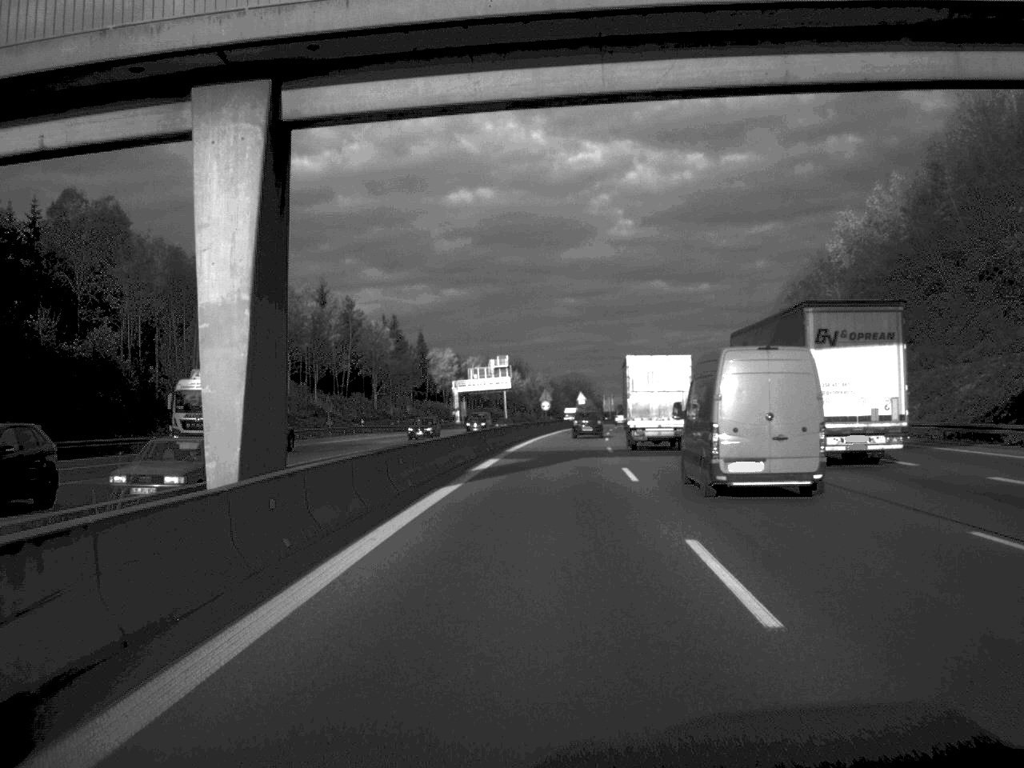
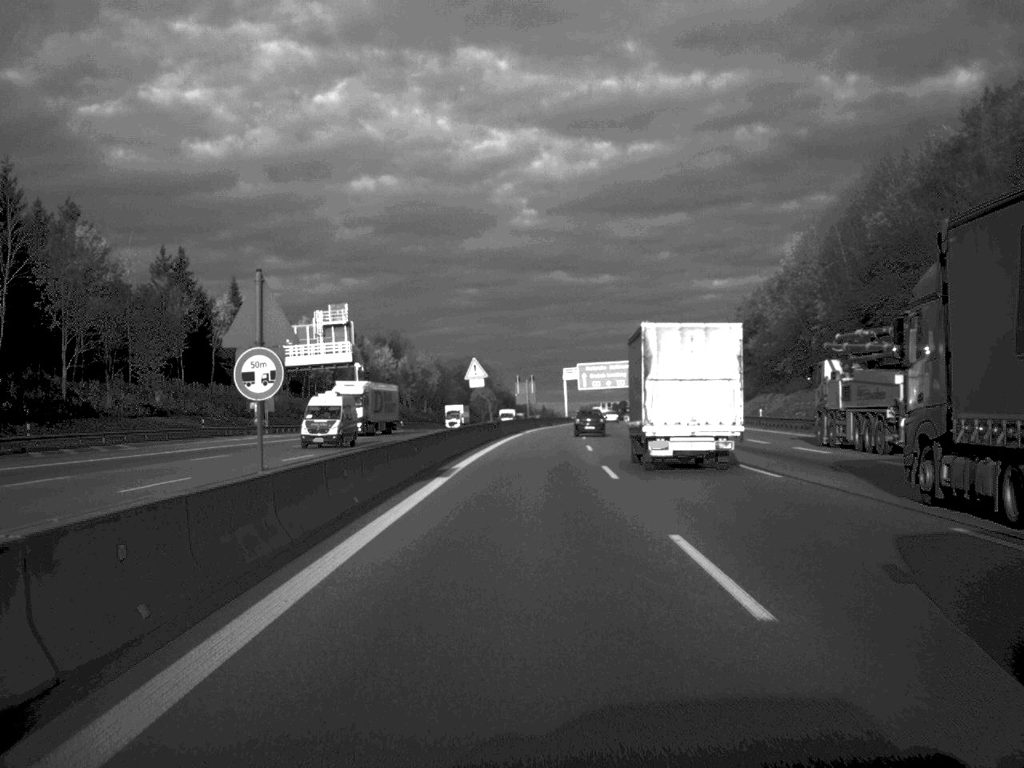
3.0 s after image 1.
(+3.8, +88.5) m; +5°
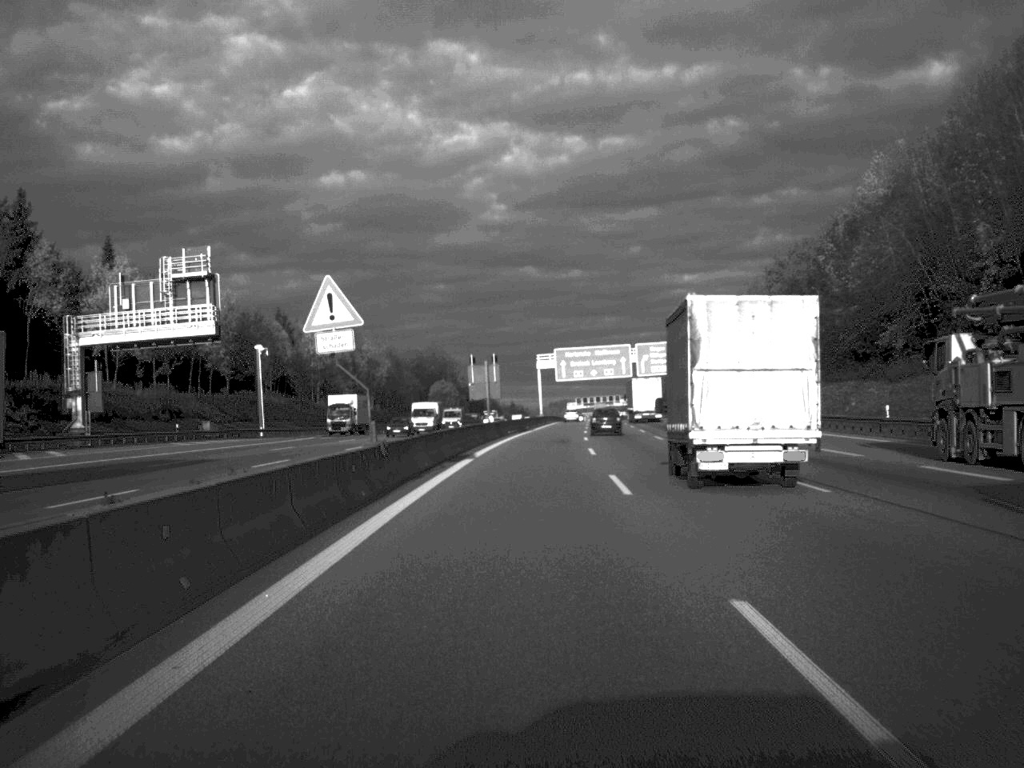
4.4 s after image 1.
(+0.5, +40.7) m; +1°
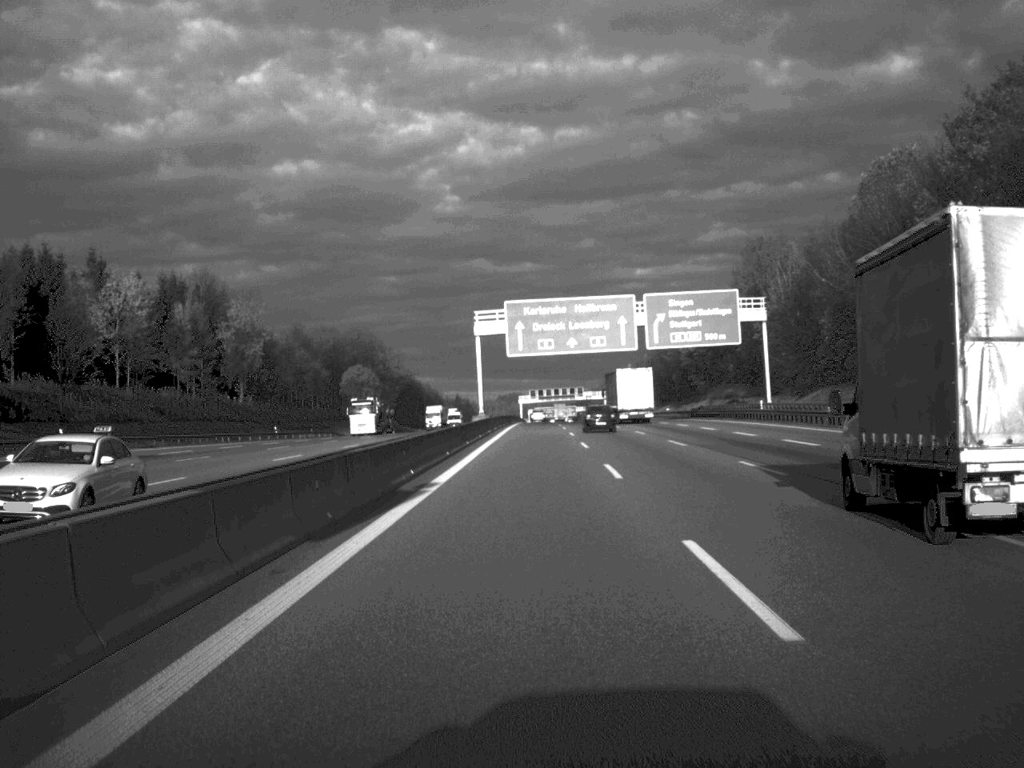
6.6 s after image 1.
(+1.3, +67.4) m; +2°
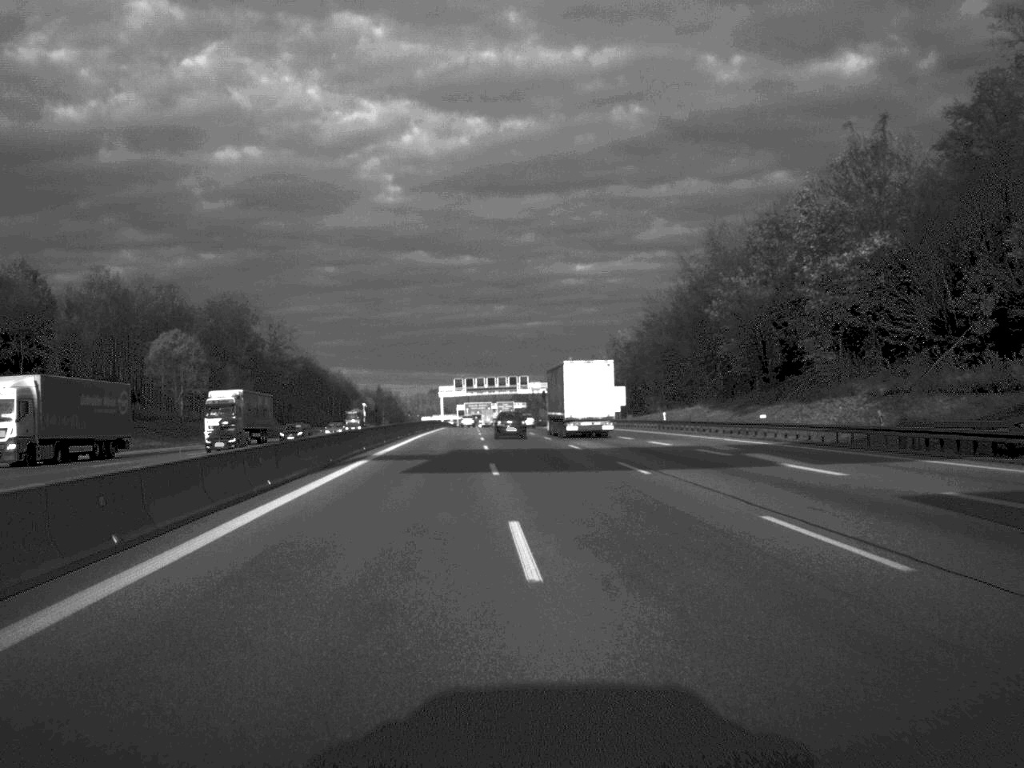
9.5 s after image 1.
(+1.8, +85.2) m; +3°
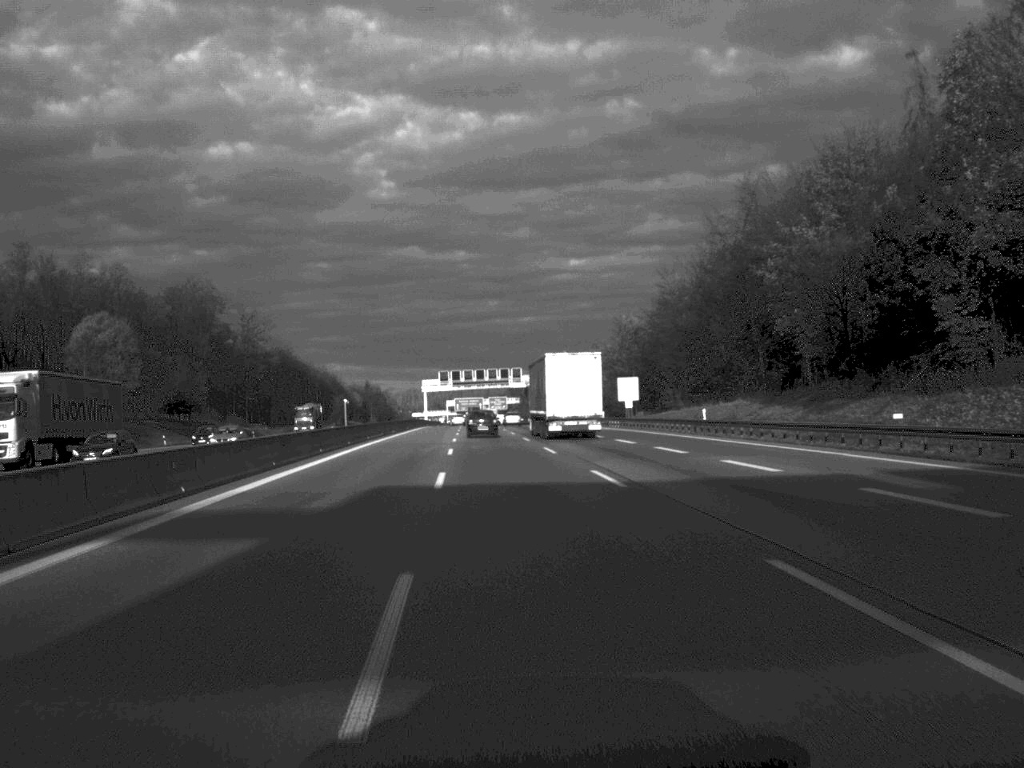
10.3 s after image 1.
(+0.1, +23.8) m; 0°
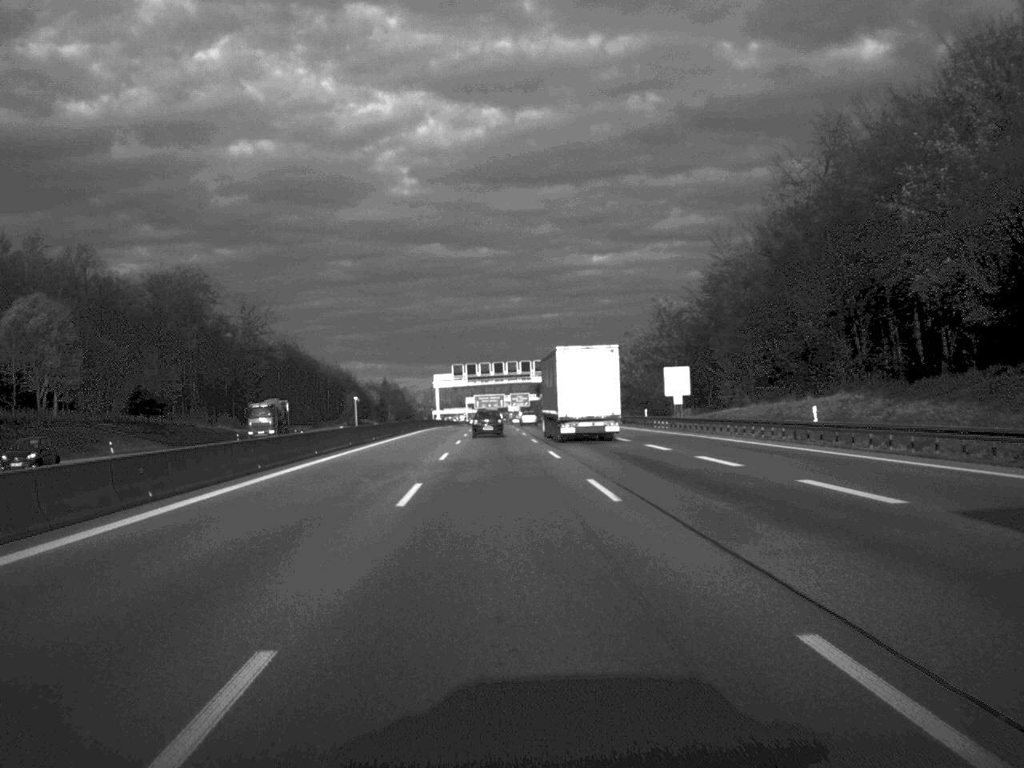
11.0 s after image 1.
(-0.2, +20.8) m; -1°
